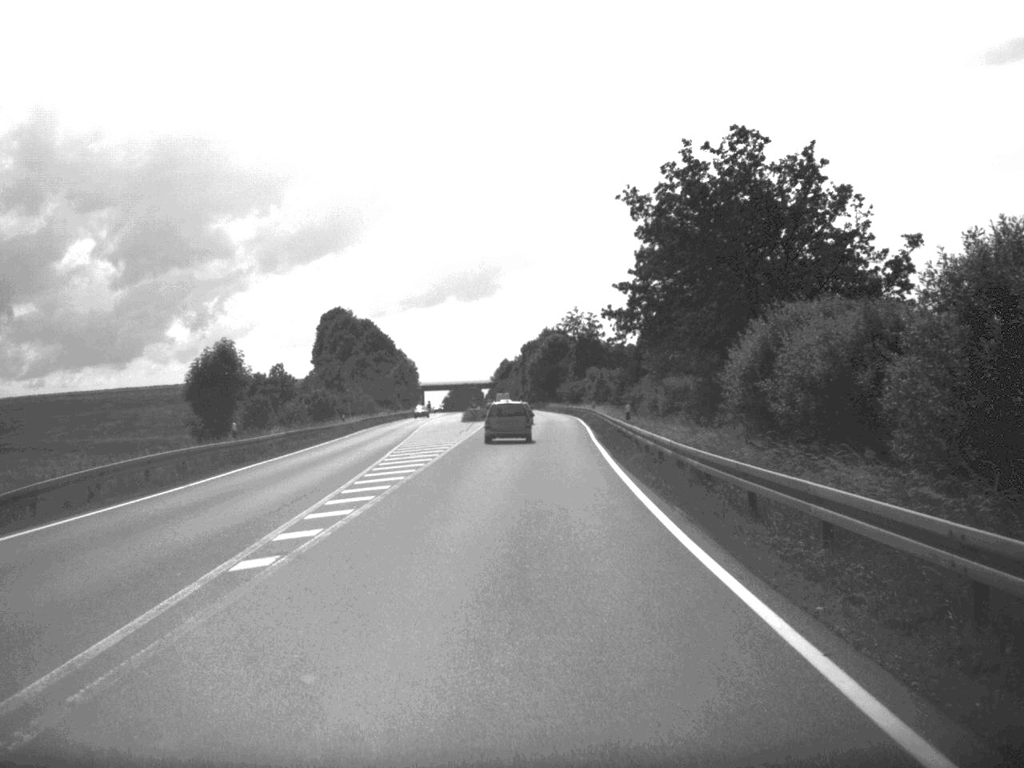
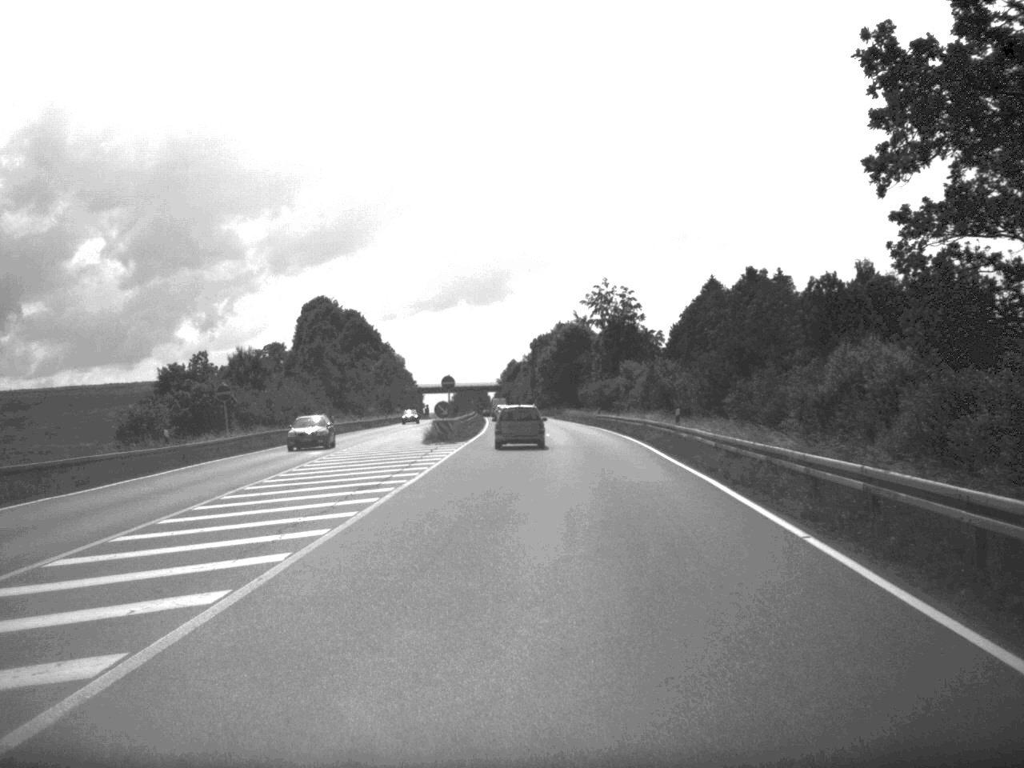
(-0.1, +44.3) m; 0°
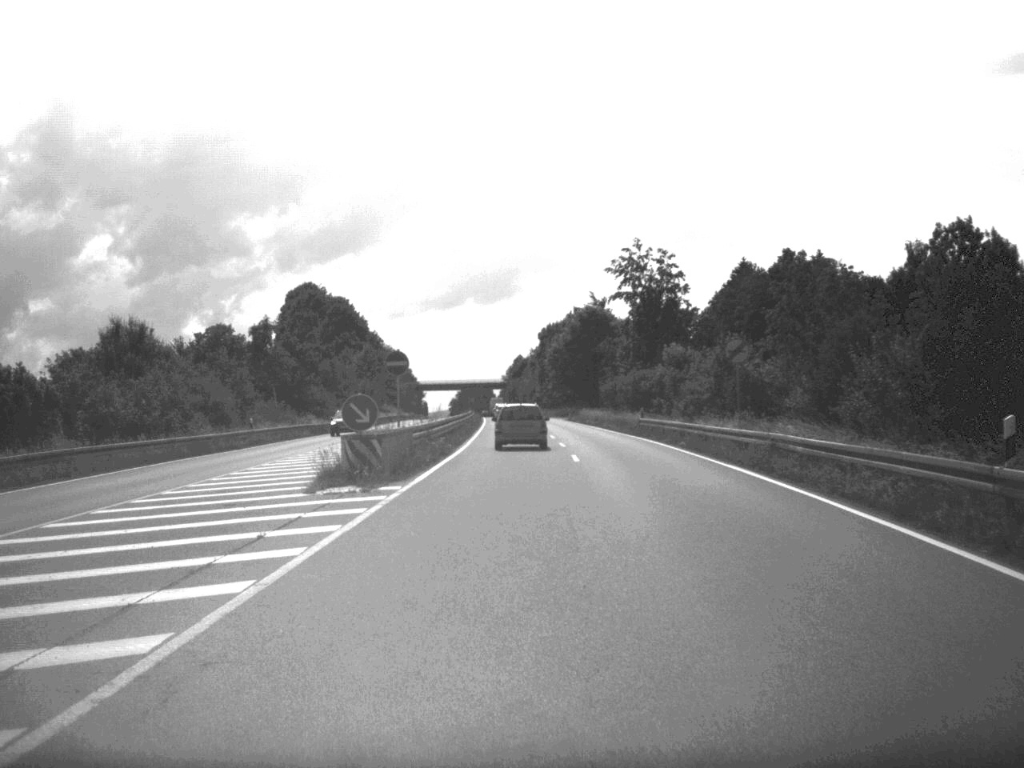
(-0.1, +29.1) m; 0°
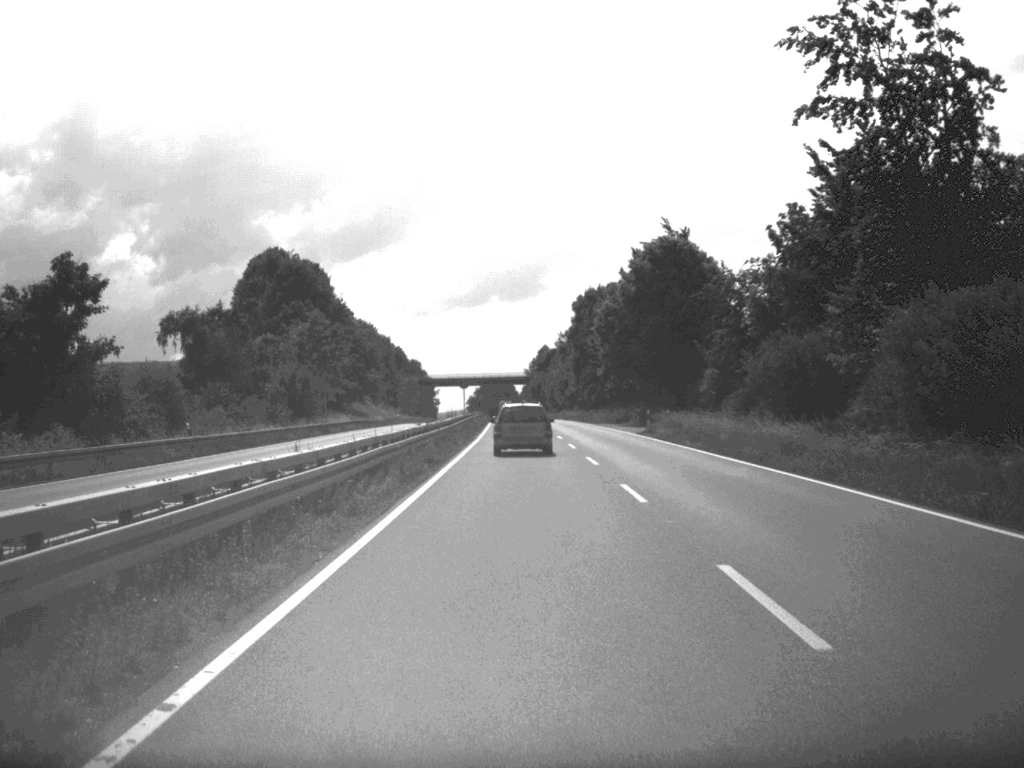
(-0.6, +60.8) m; -1°
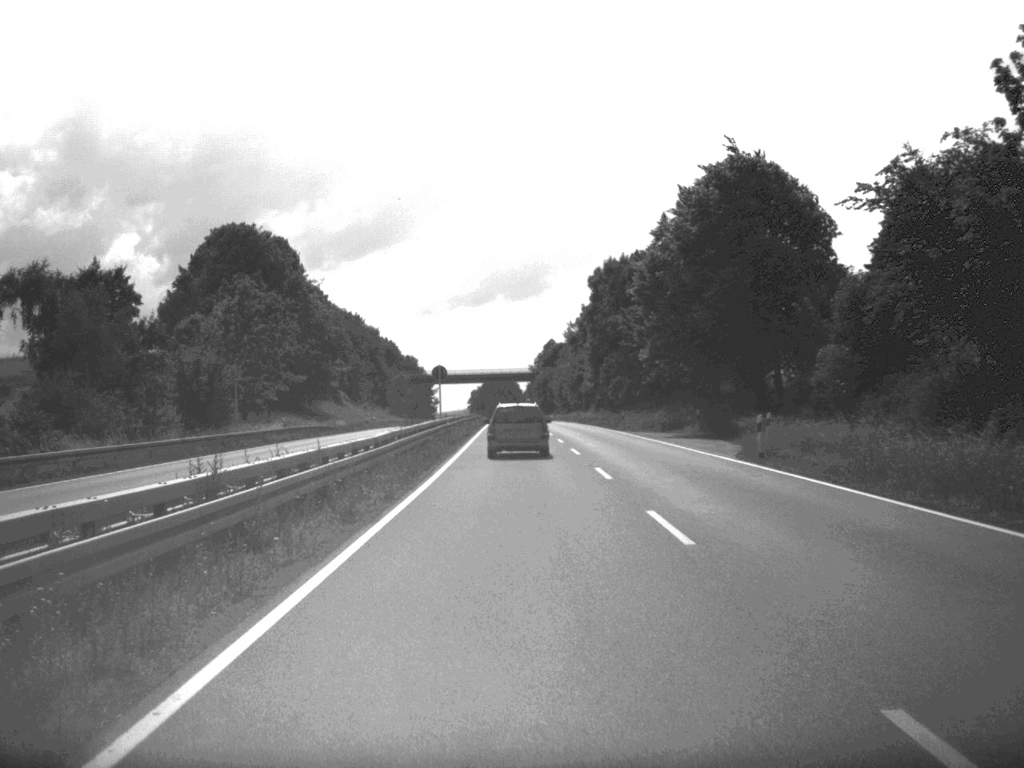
(-0.1, +29.4) m; 0°
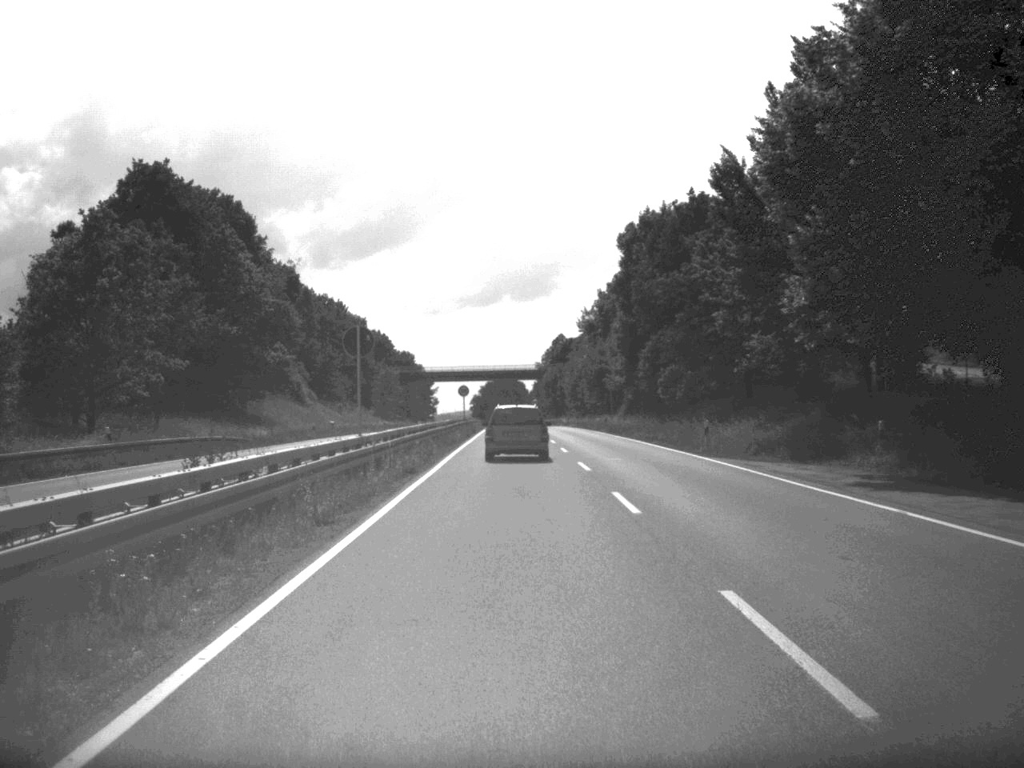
(-0.1, +31.3) m; 0°
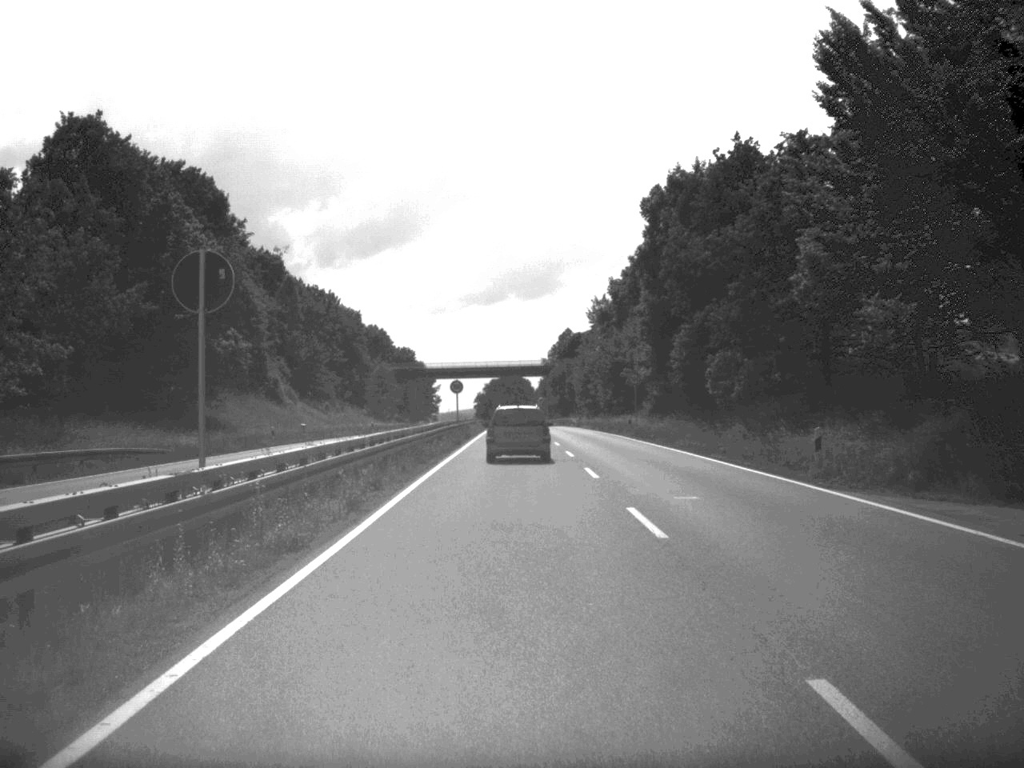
(0.0, +15.0) m; 0°
